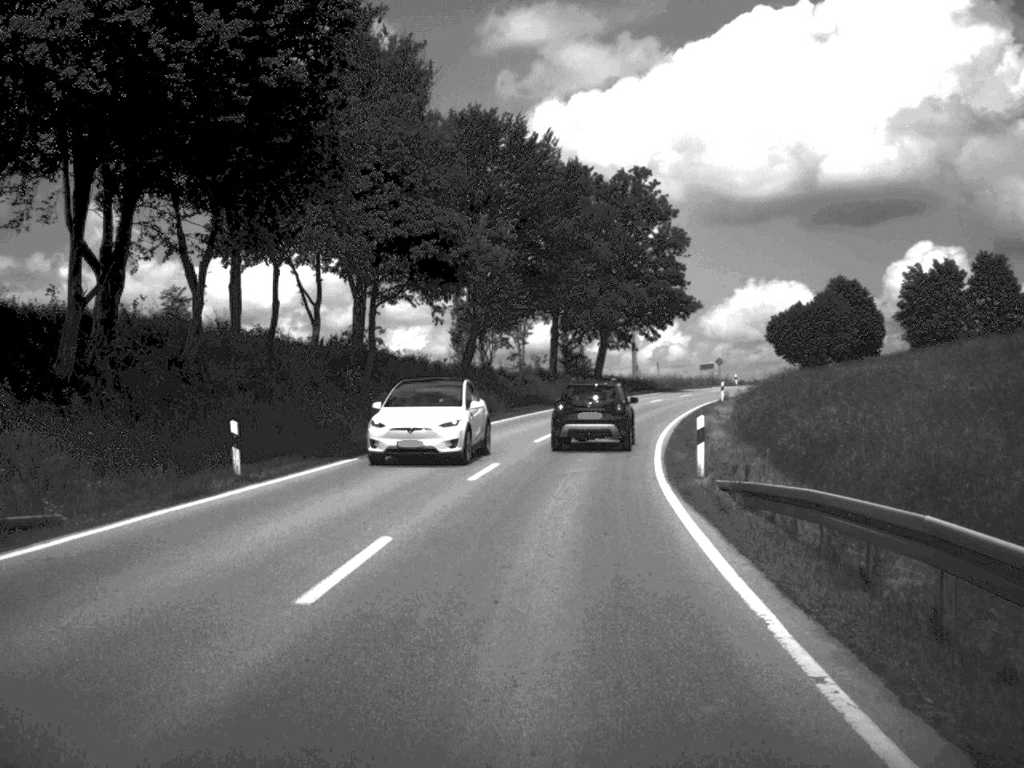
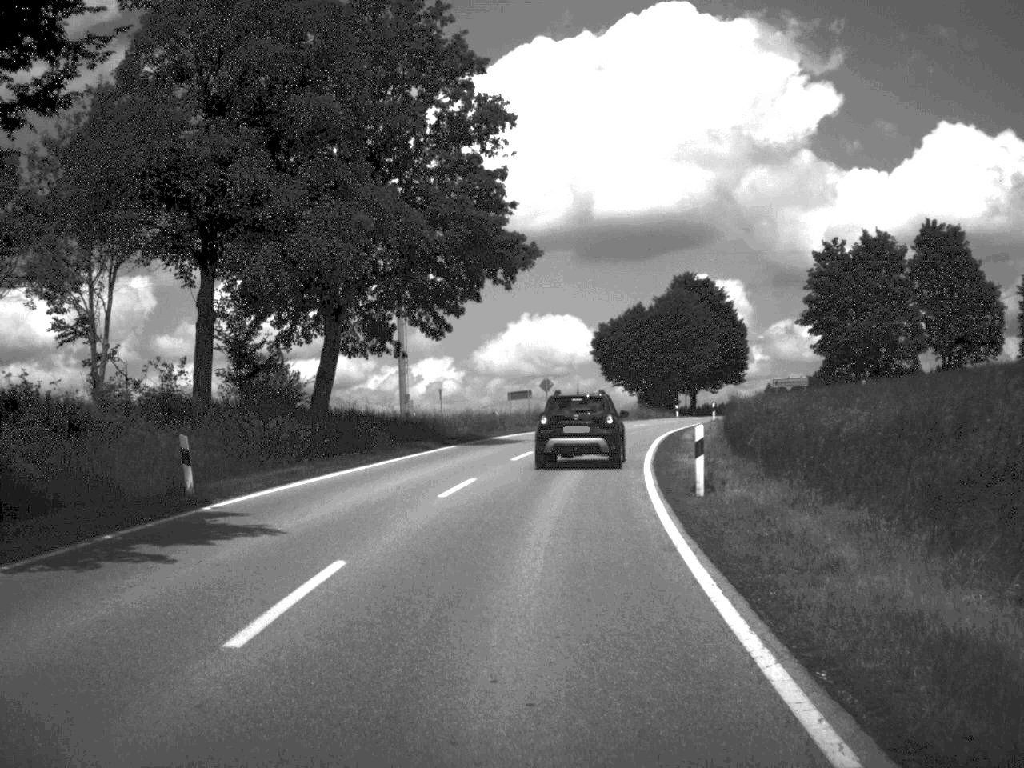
(+4.0, +47.5) m; +10°
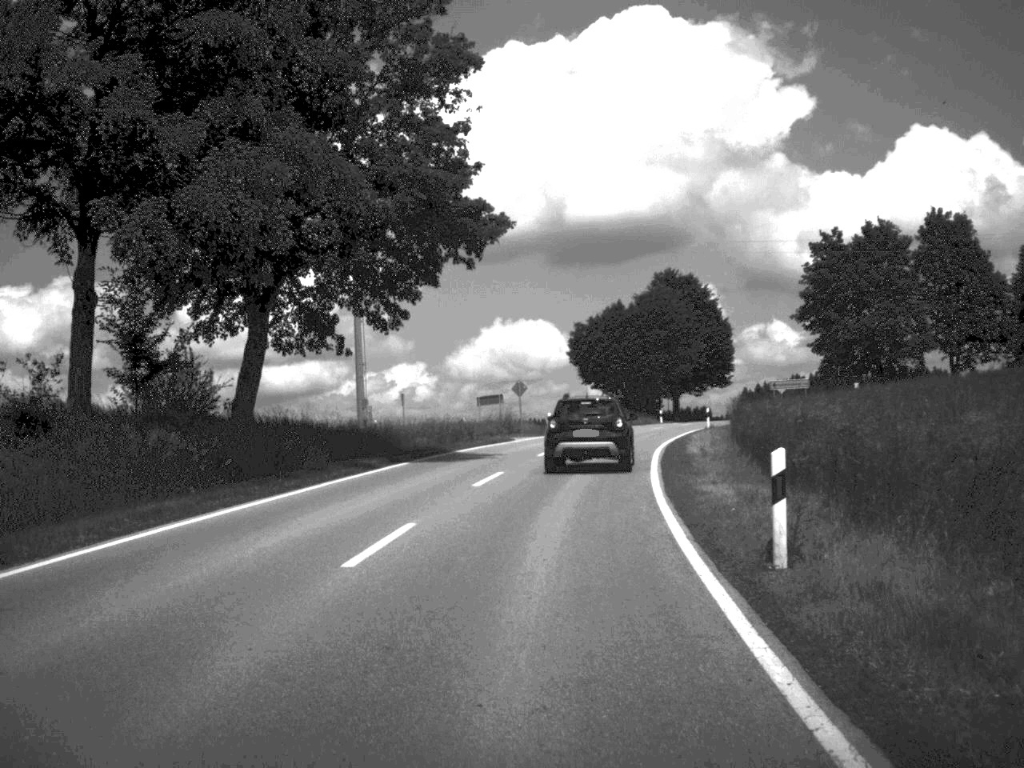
(+0.1, +7.7) m; +1°
